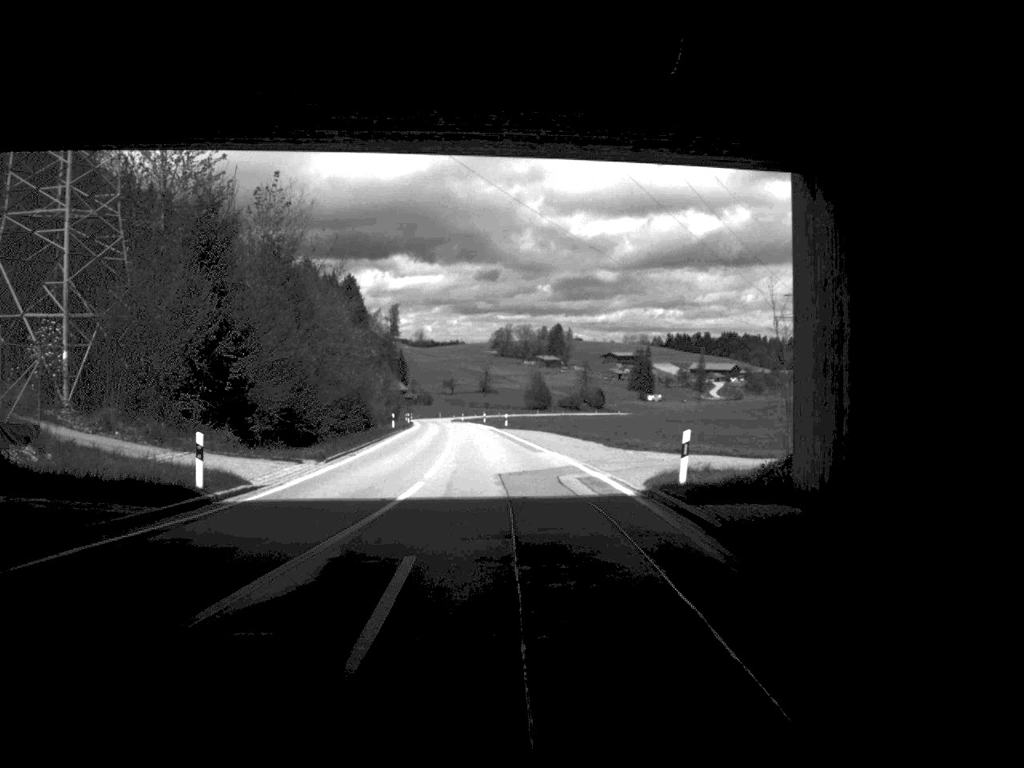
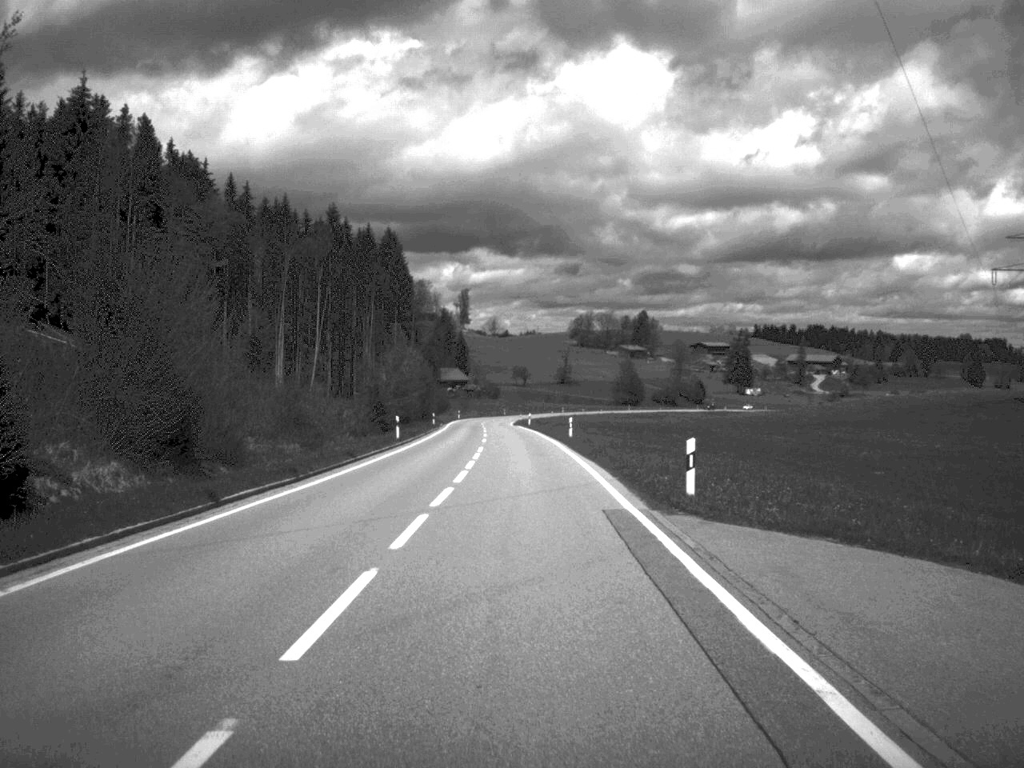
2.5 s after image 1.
(-2.7, +70.6) m; -4°
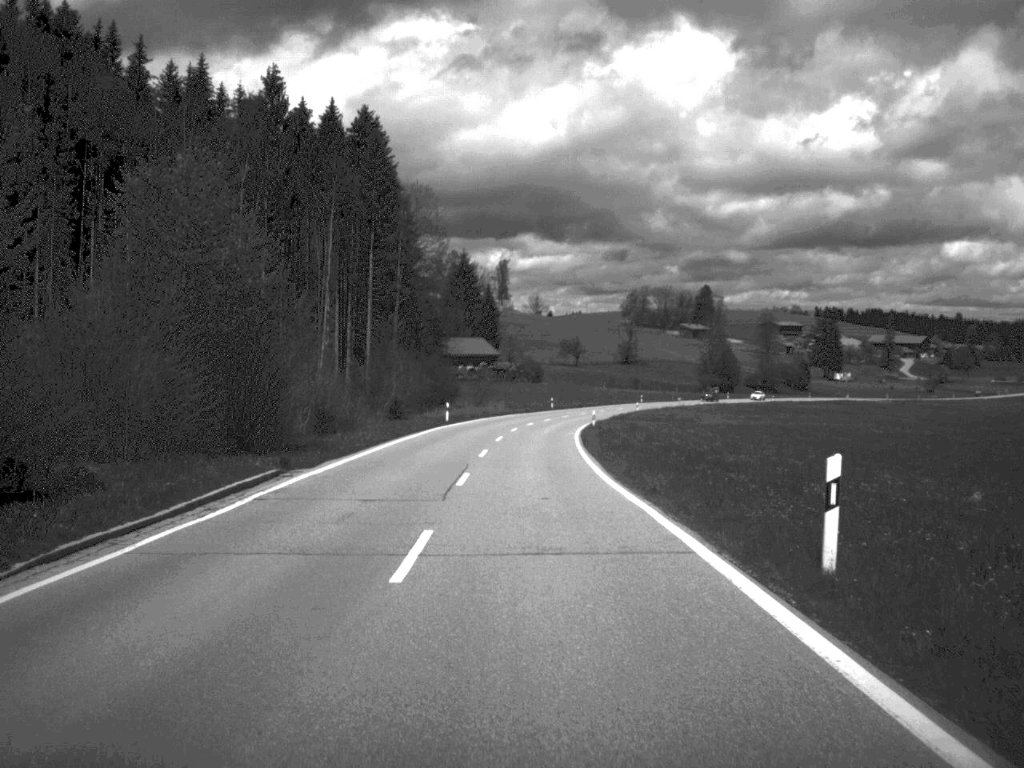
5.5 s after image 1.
(-1.9, +90.5) m; -2°
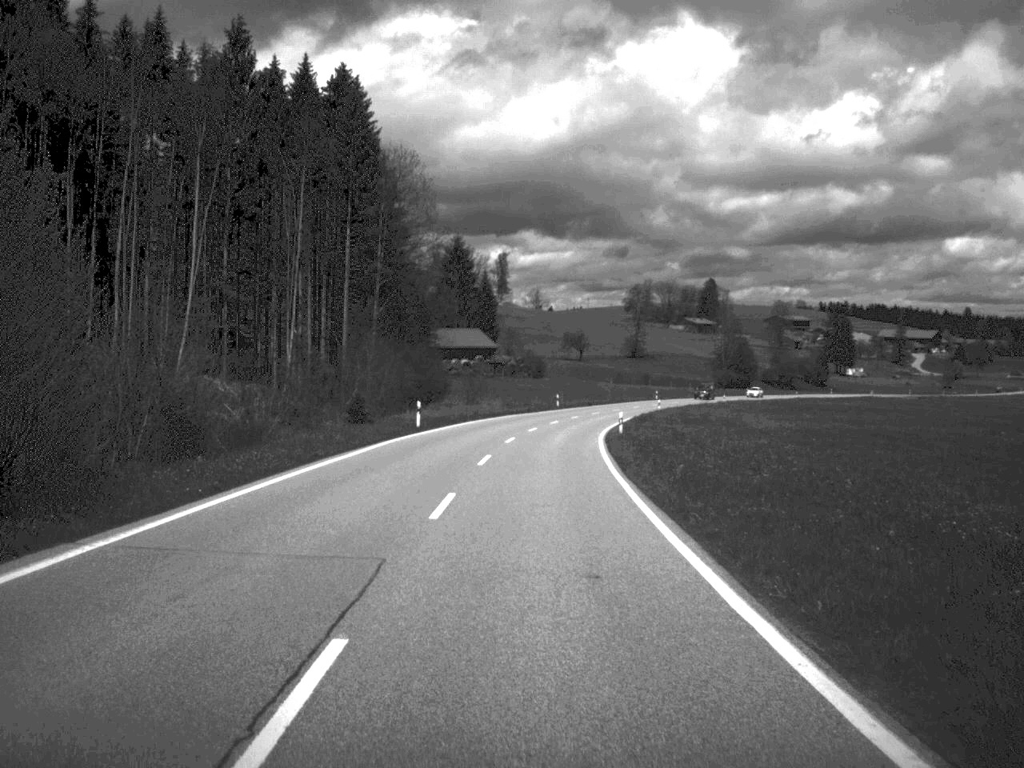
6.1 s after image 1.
(0.0, +18.2) m; 0°
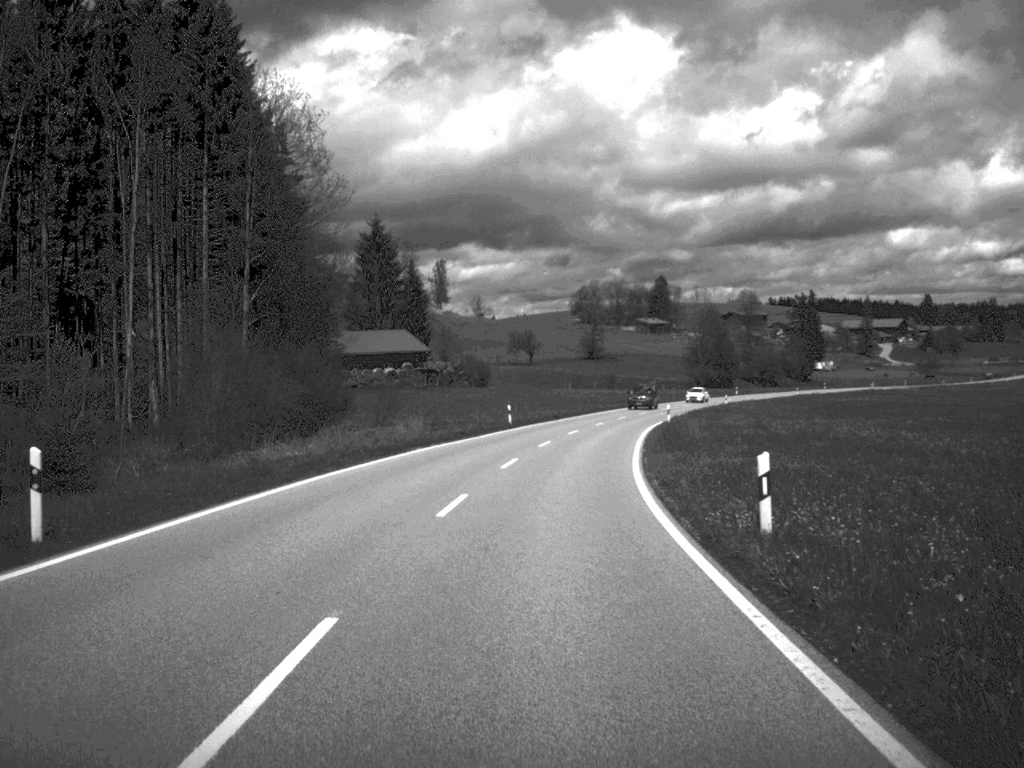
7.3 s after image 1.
(+0.6, +34.7) m; +2°
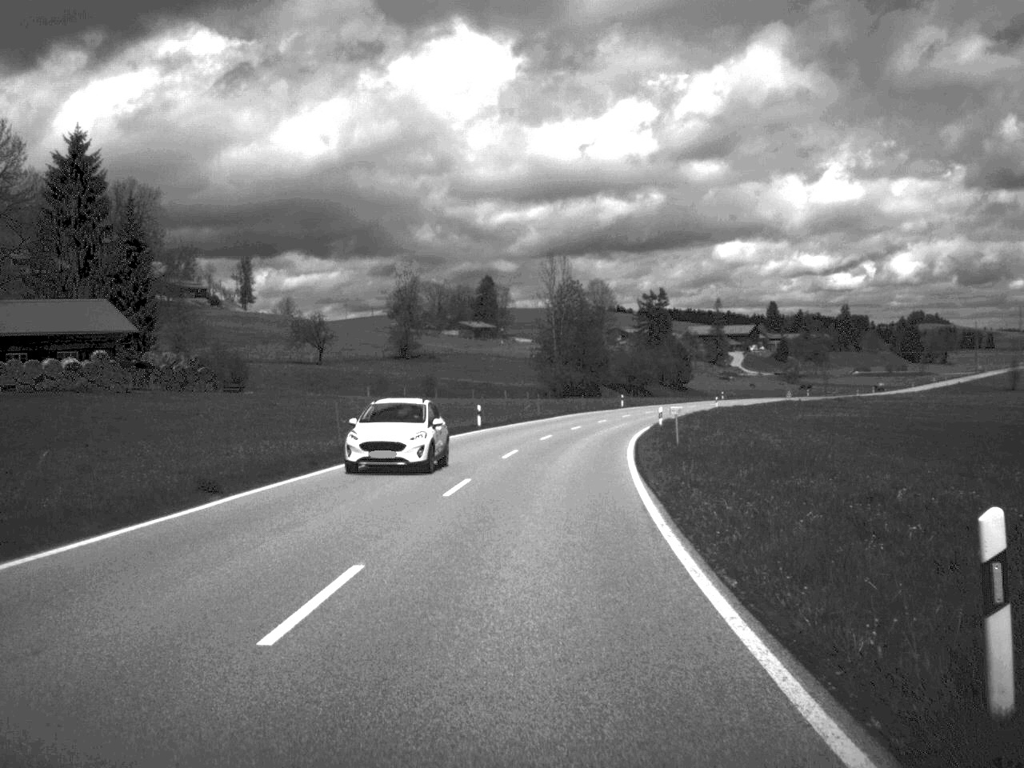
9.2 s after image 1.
(+3.9, +55.8) m; +8°
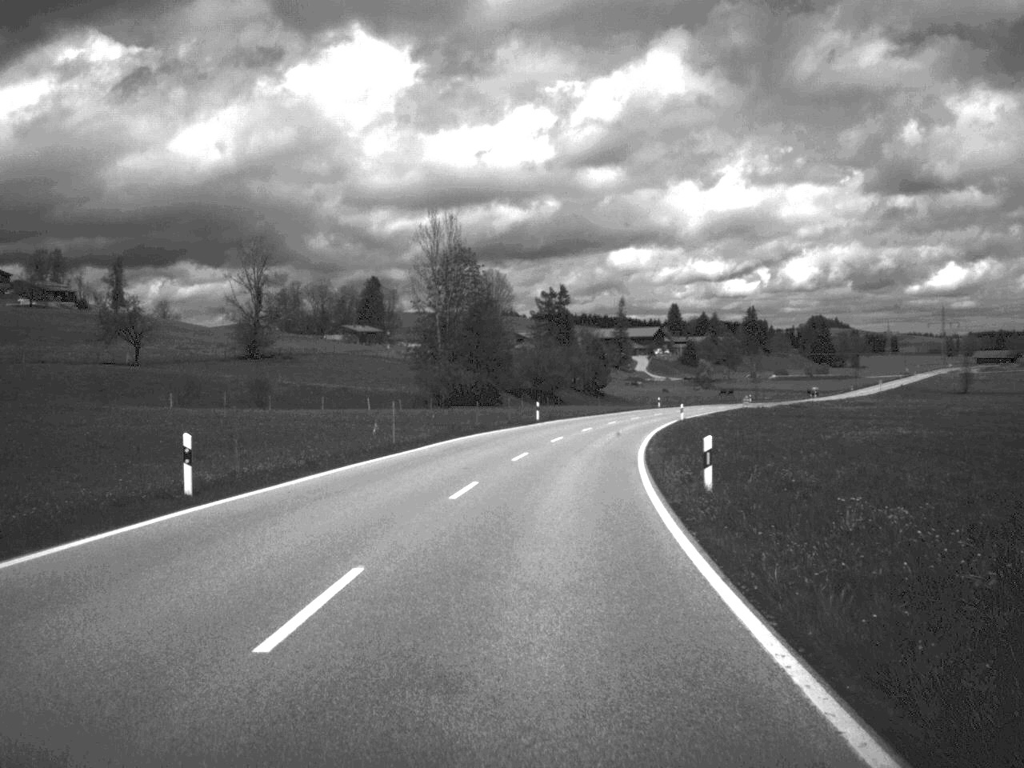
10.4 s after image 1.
(+1.5, +35.5) m; +5°
